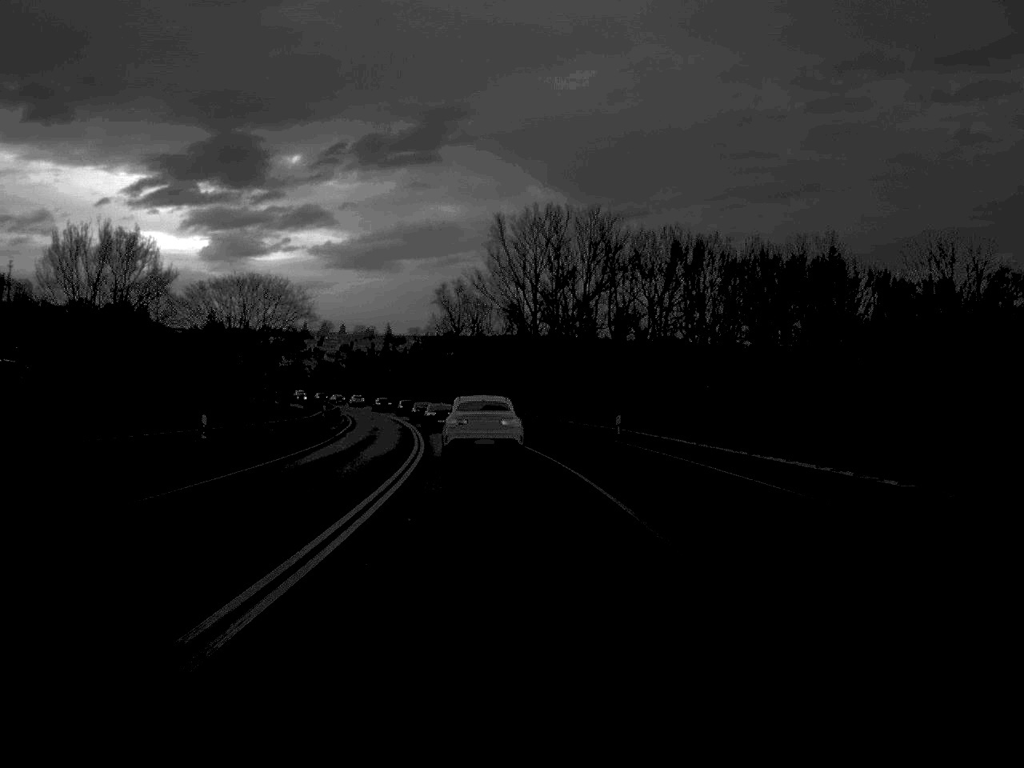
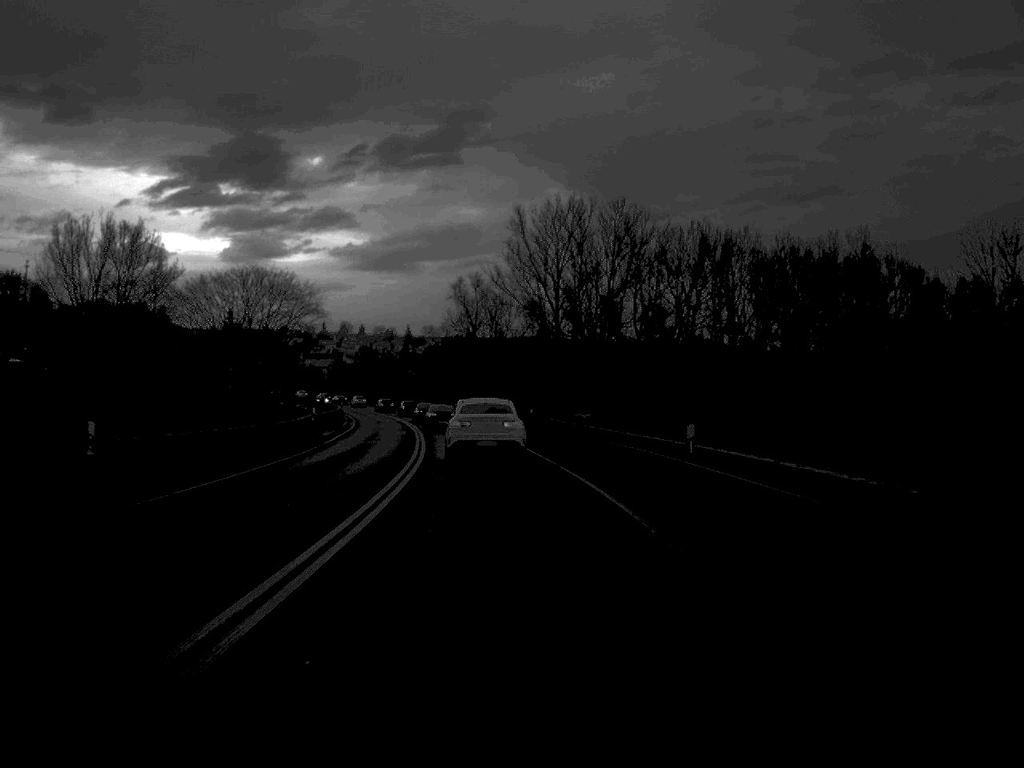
(-0.1, +9.3) m; -1°
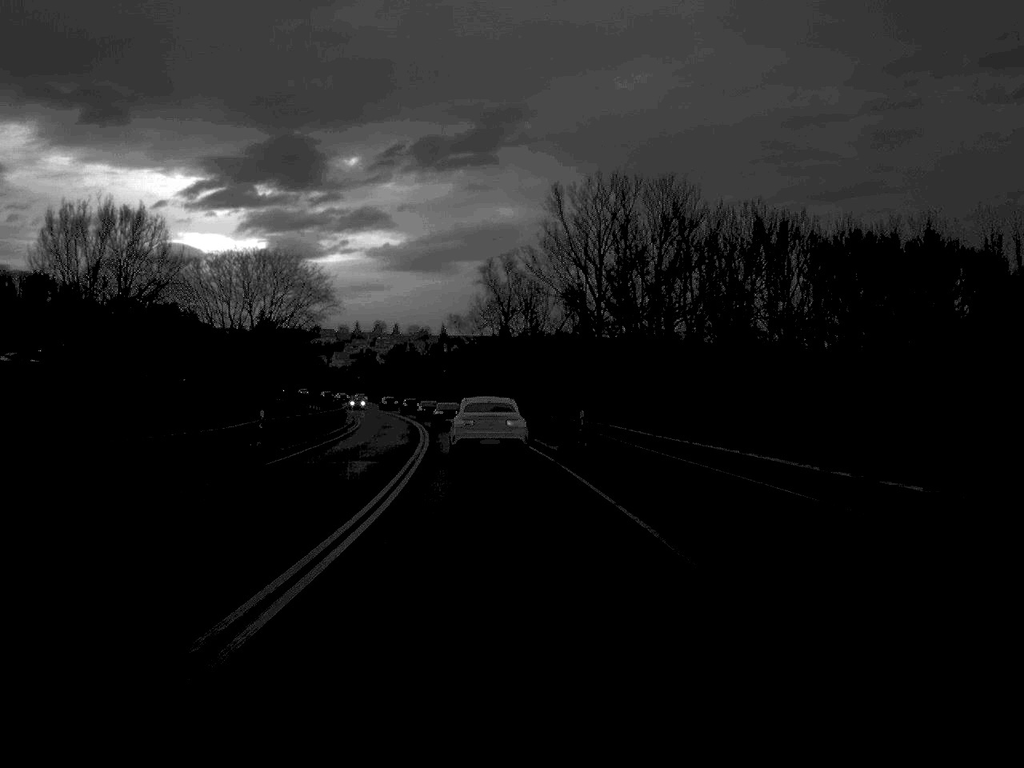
(-0.3, +17.9) m; -2°
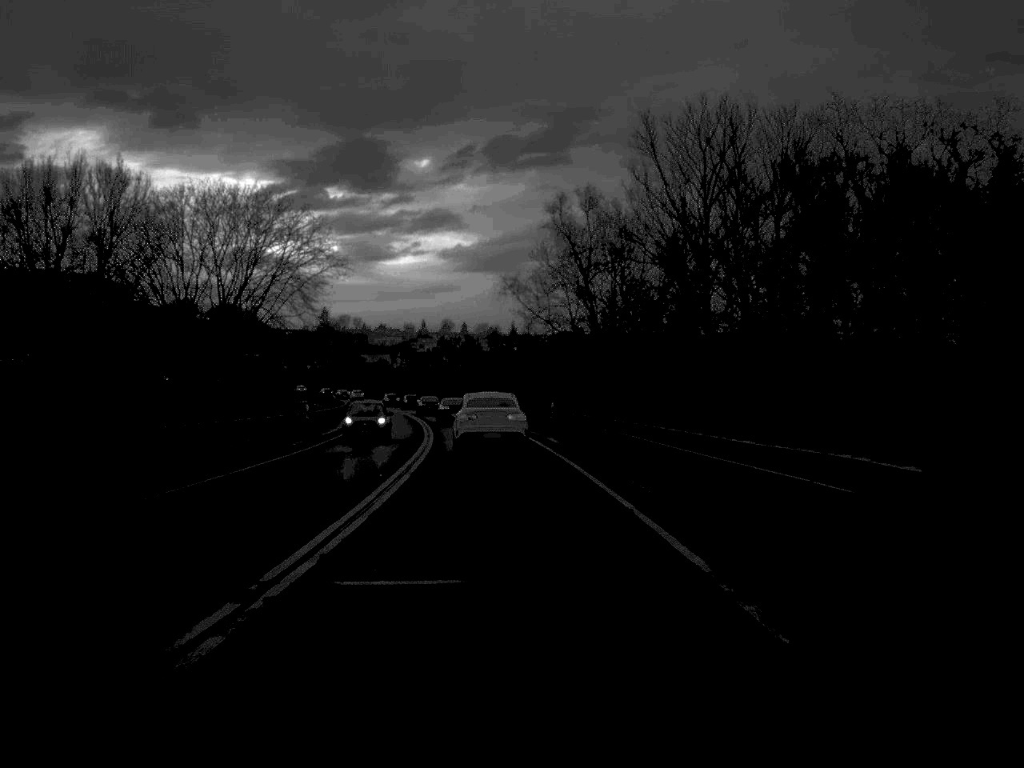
(-1.1, +39.5) m; -3°
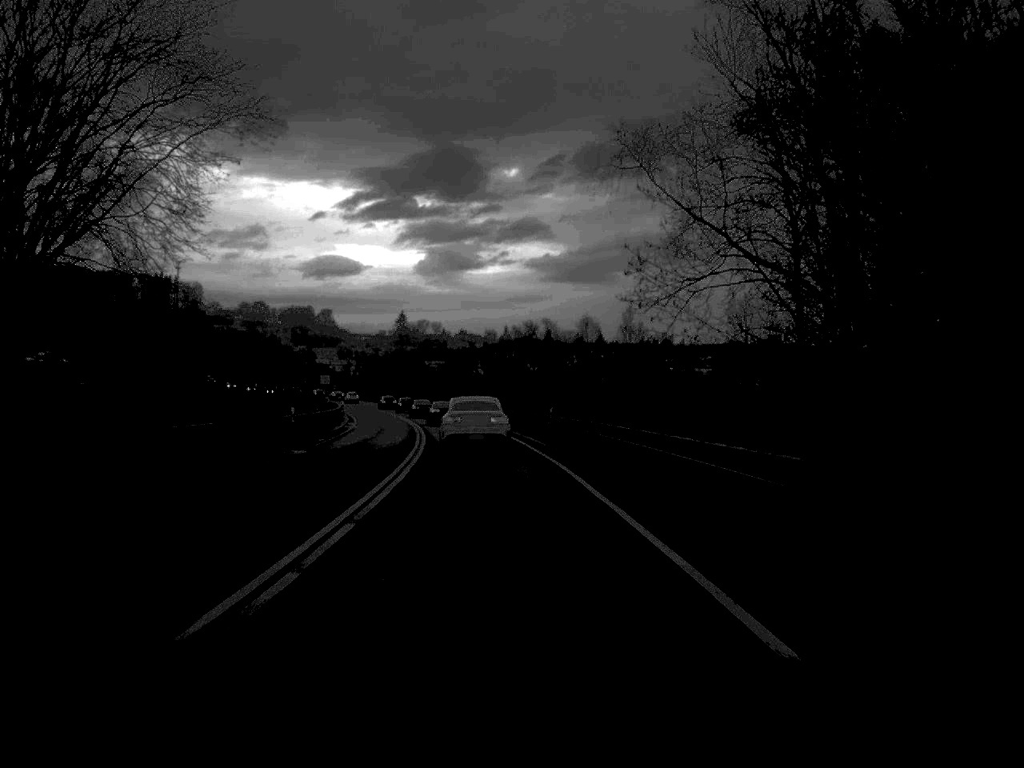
(-1.6, +50.1) m; -4°
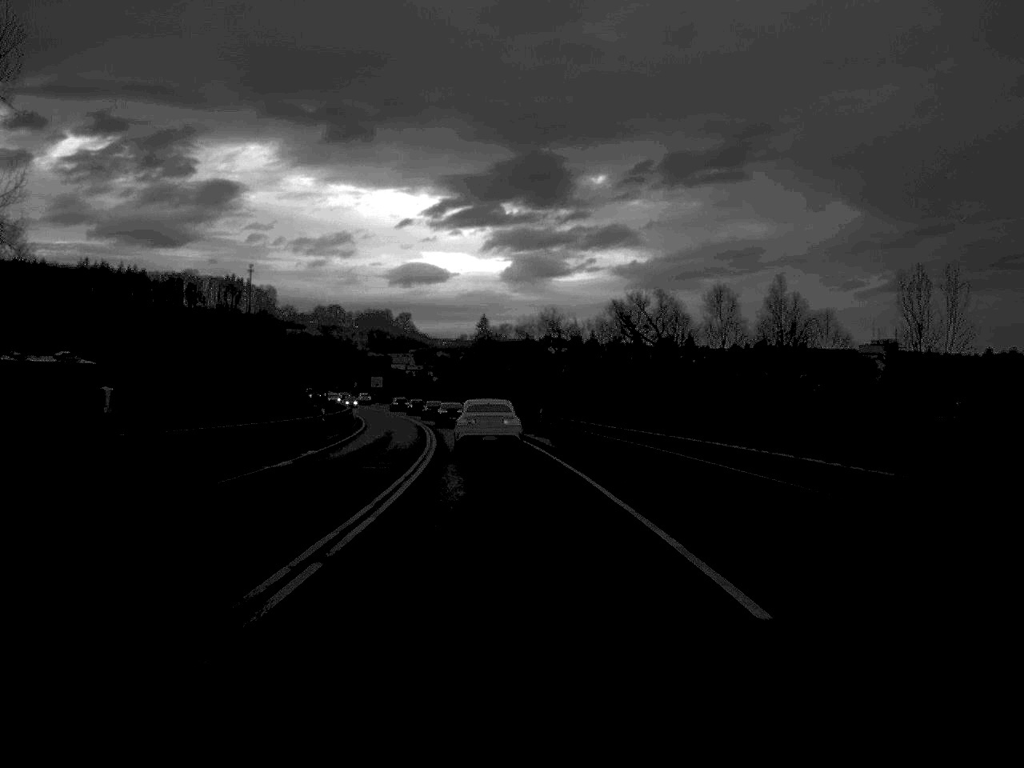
(-1.4, +42.7) m; -4°
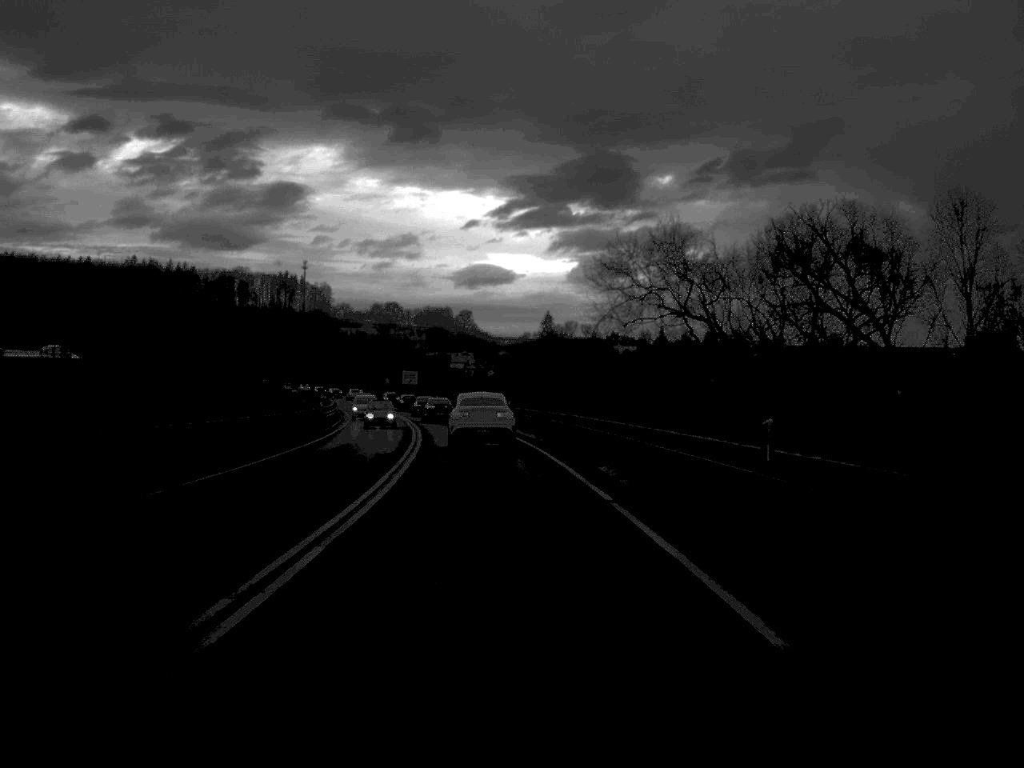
(-1.0, +42.7) m; -3°
